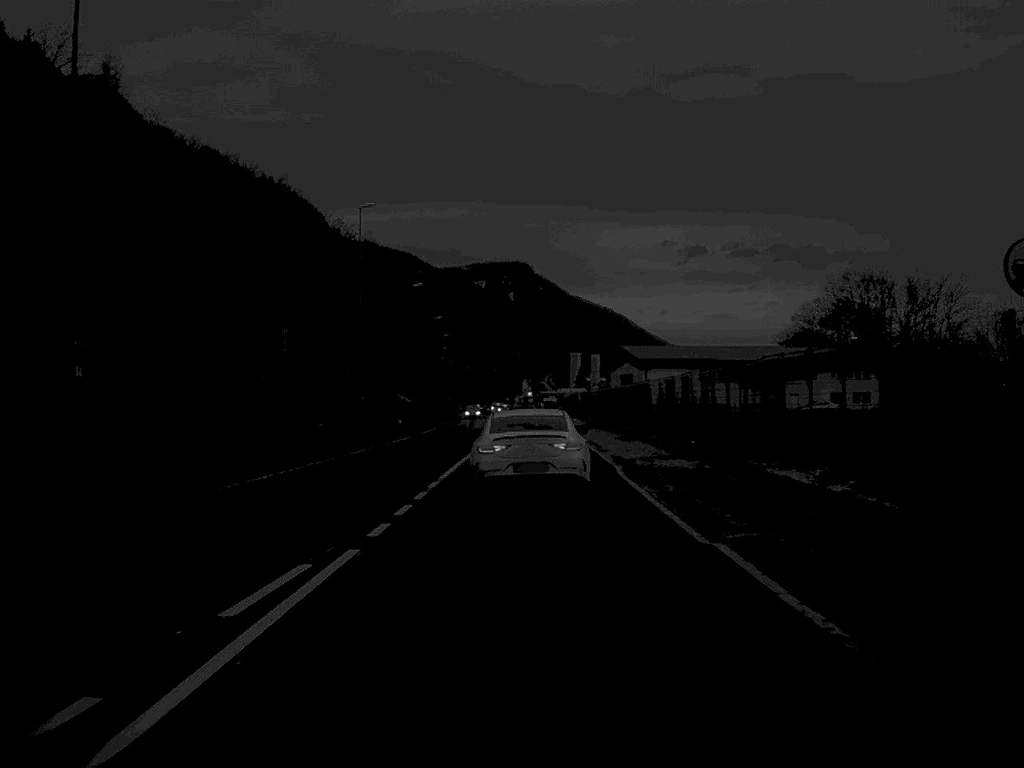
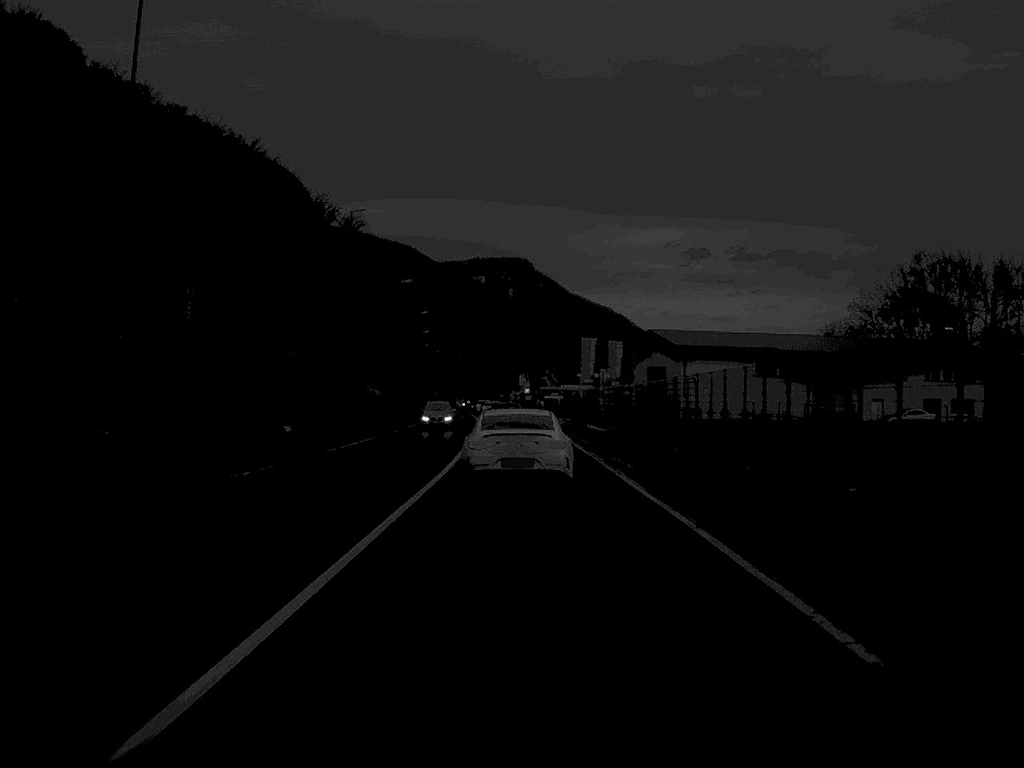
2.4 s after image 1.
(+0.1, +33.3) m; 0°
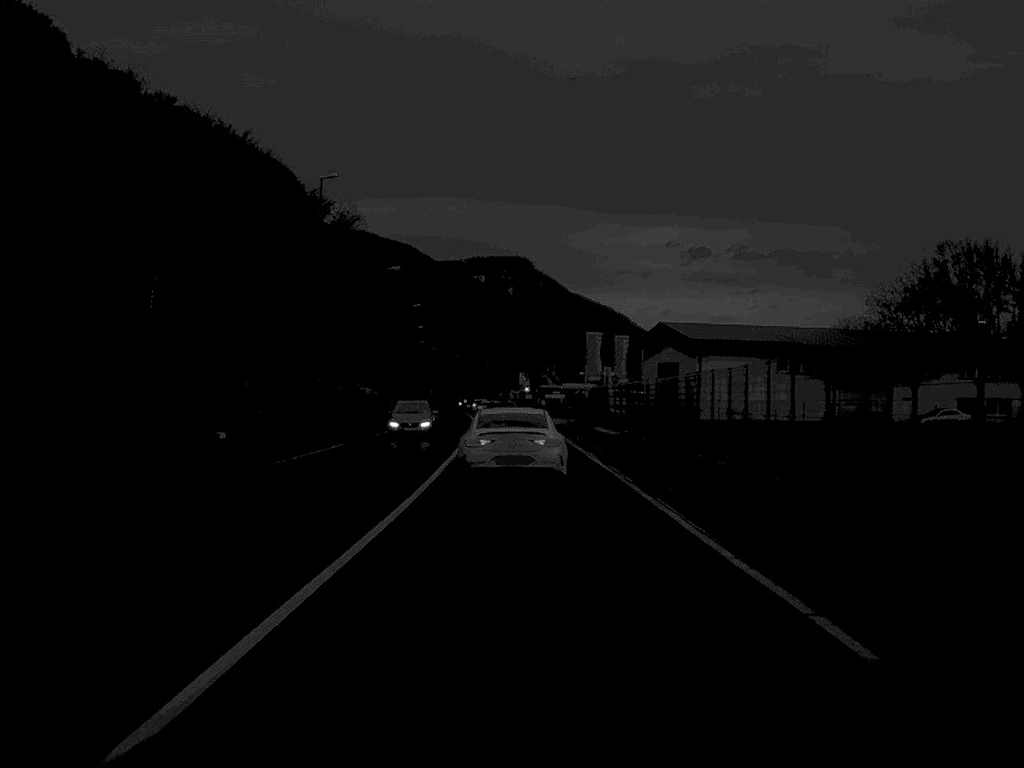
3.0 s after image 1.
(0.0, +8.4) m; 0°
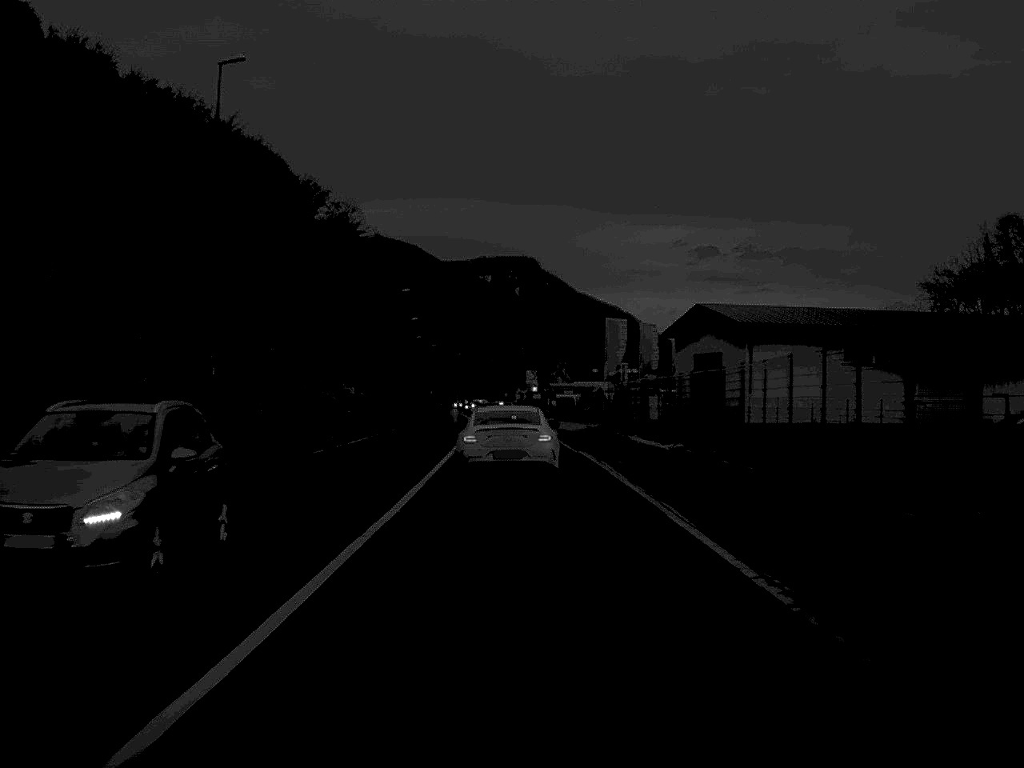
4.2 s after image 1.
(0.0, +17.4) m; 0°
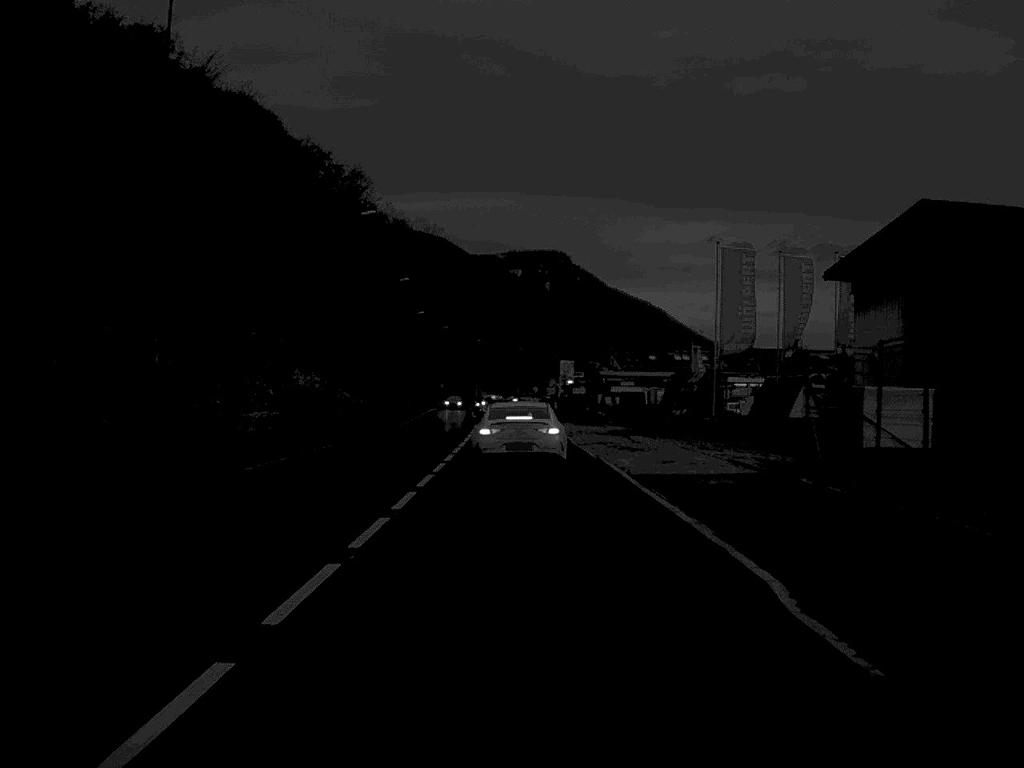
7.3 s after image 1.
(-0.5, +40.4) m; -1°
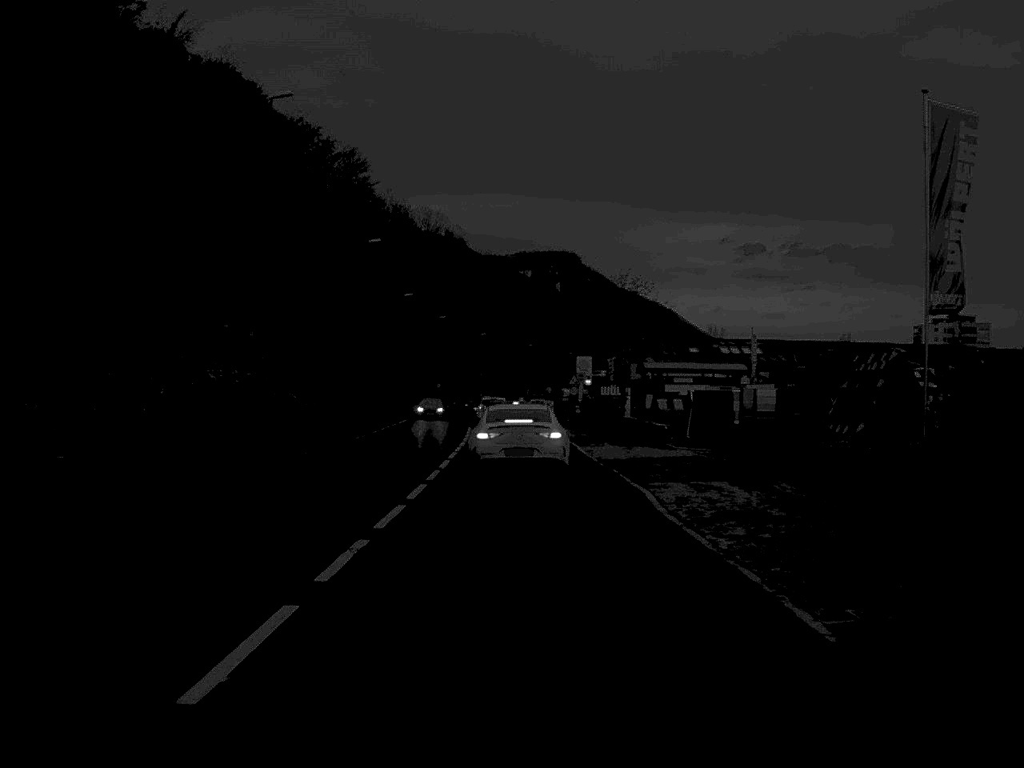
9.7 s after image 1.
(-0.1, +24.6) m; 0°
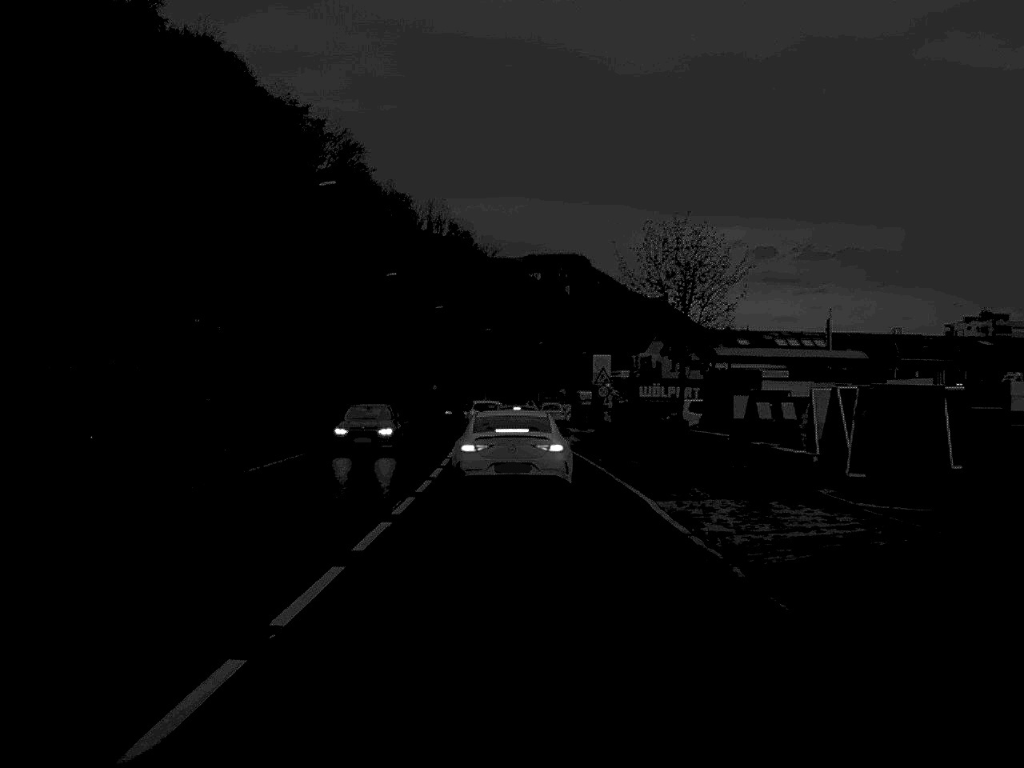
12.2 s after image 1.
(-0.1, +19.8) m; 0°
